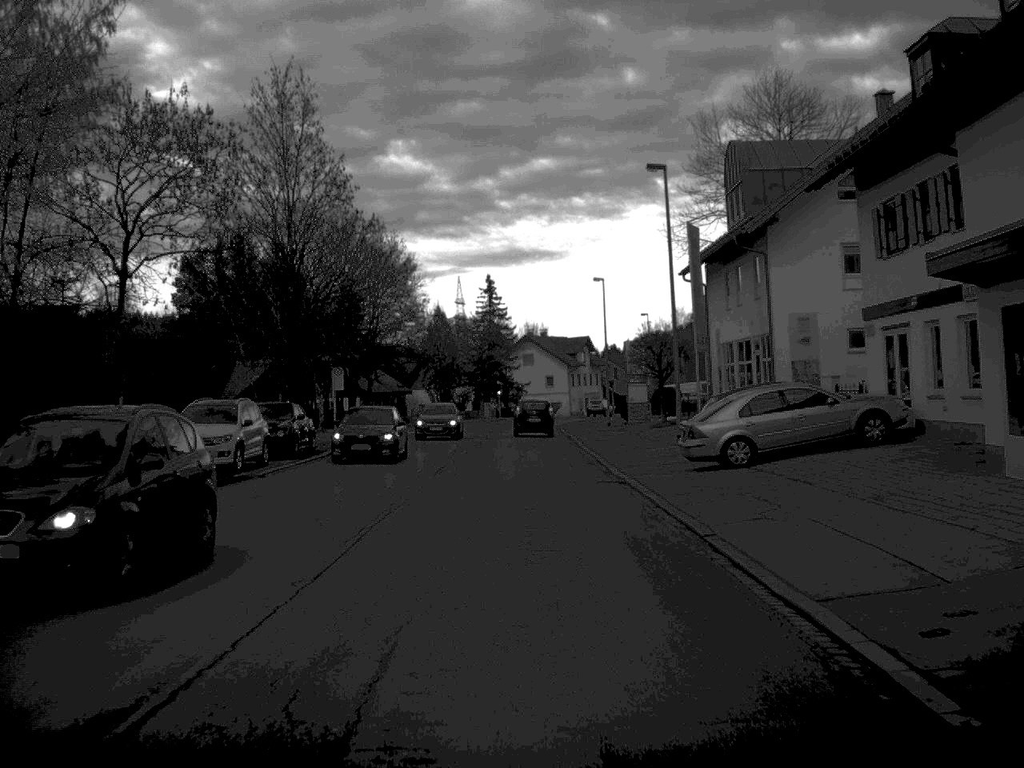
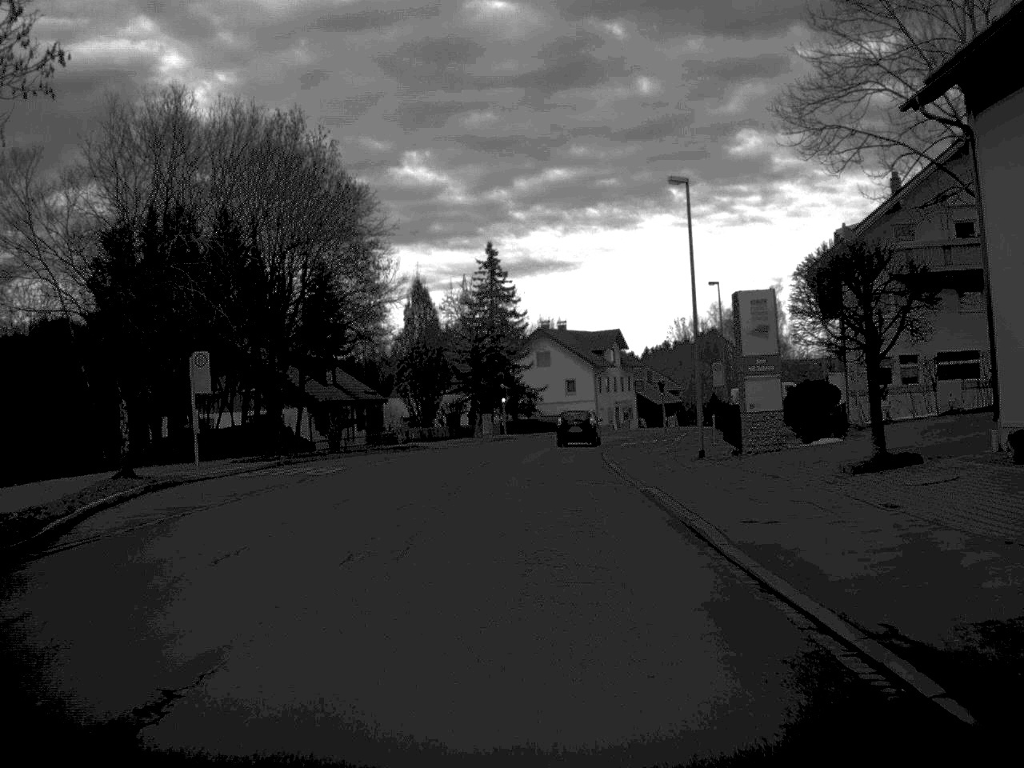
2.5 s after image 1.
(-0.2, +31.0) m; -1°
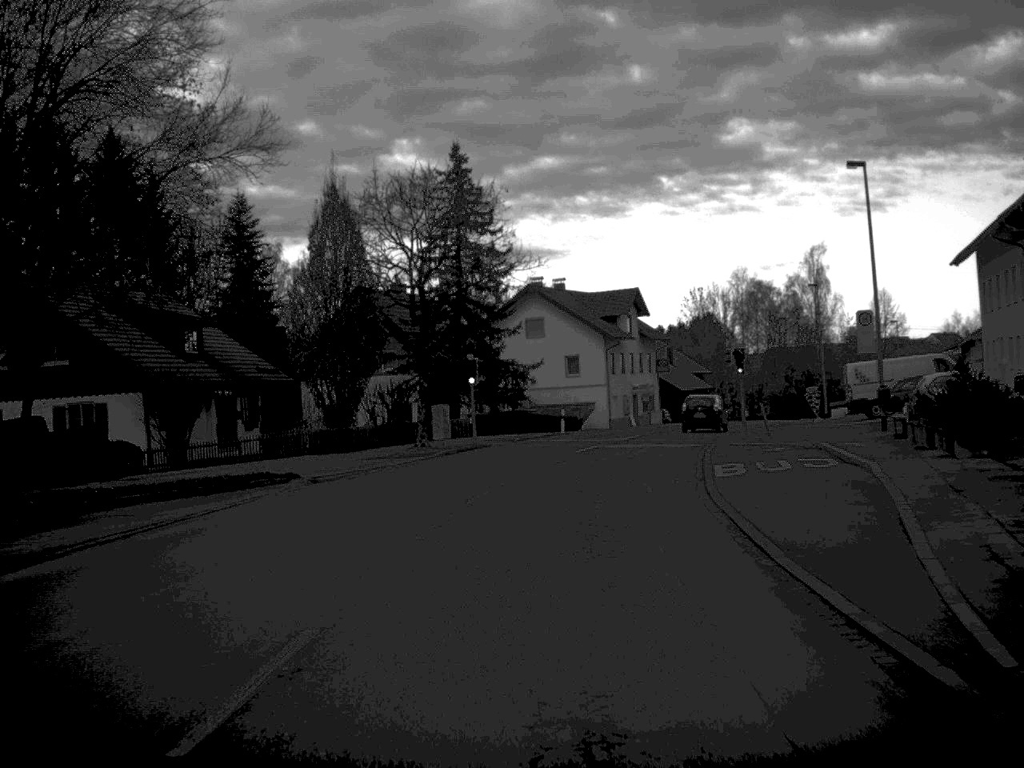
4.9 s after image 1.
(0.0, +31.1) m; +1°
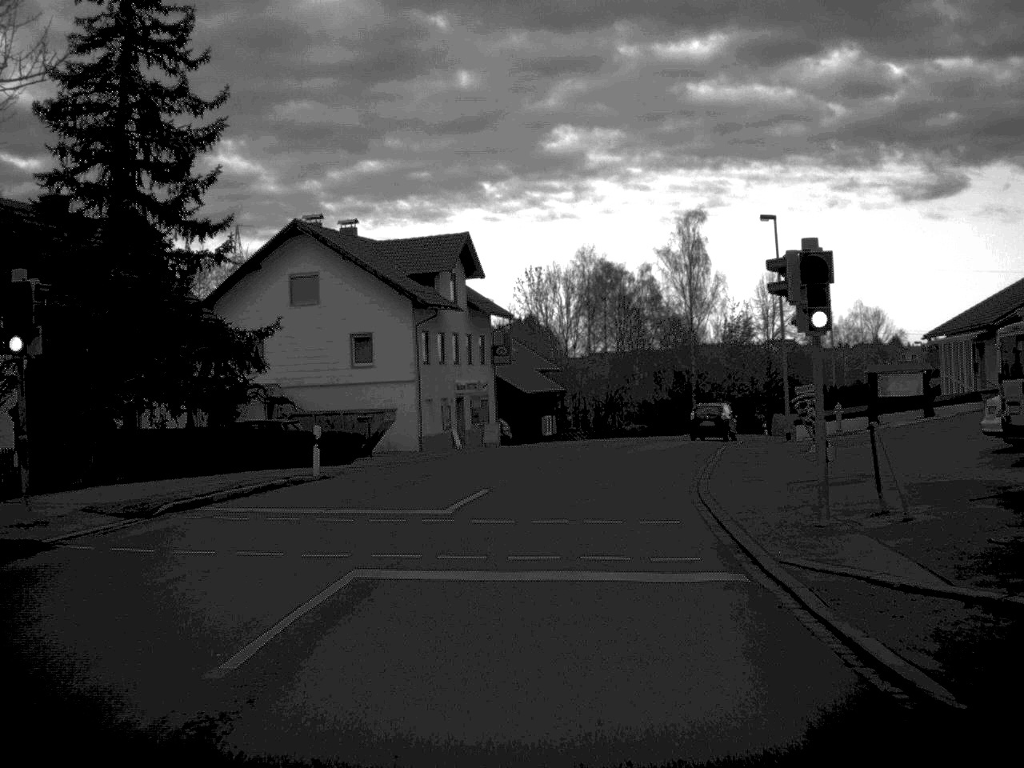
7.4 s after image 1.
(+2.0, +30.5) m; +8°
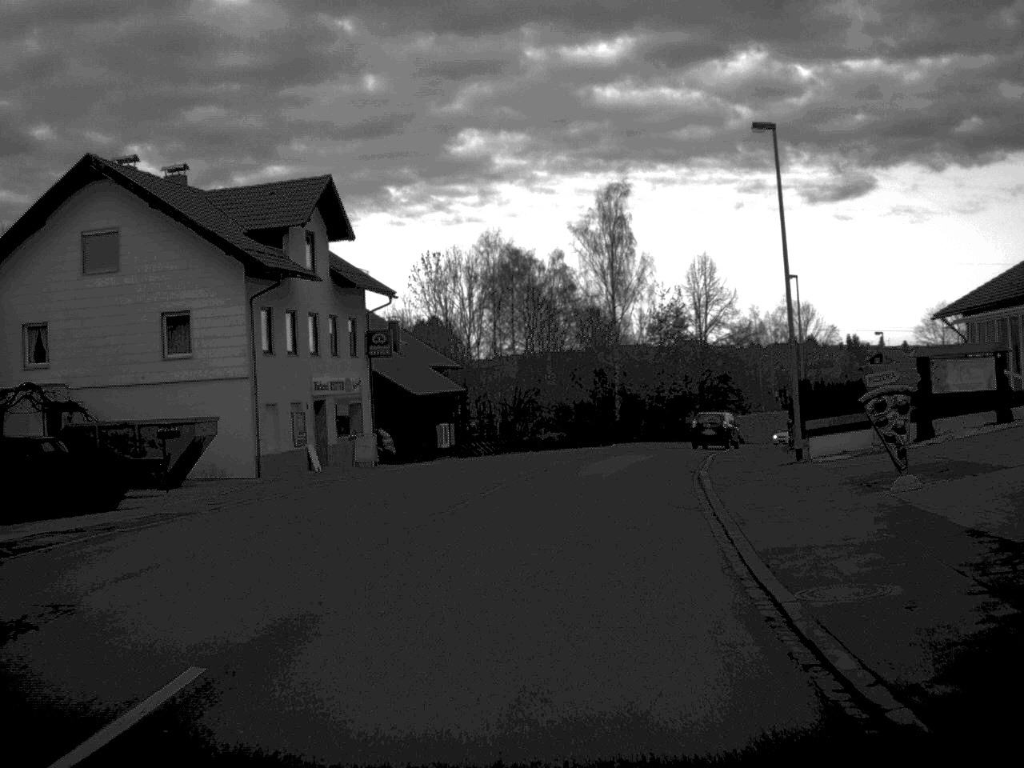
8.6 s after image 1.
(+0.6, +14.9) m; +4°
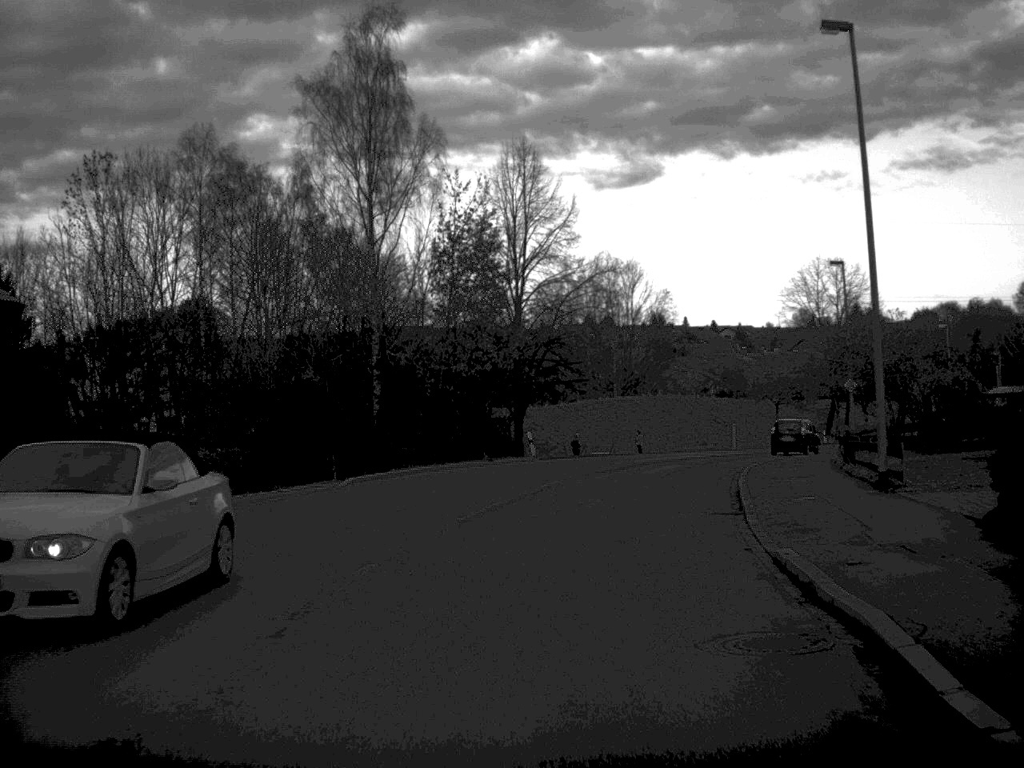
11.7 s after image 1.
(+3.3, +38.7) m; +10°
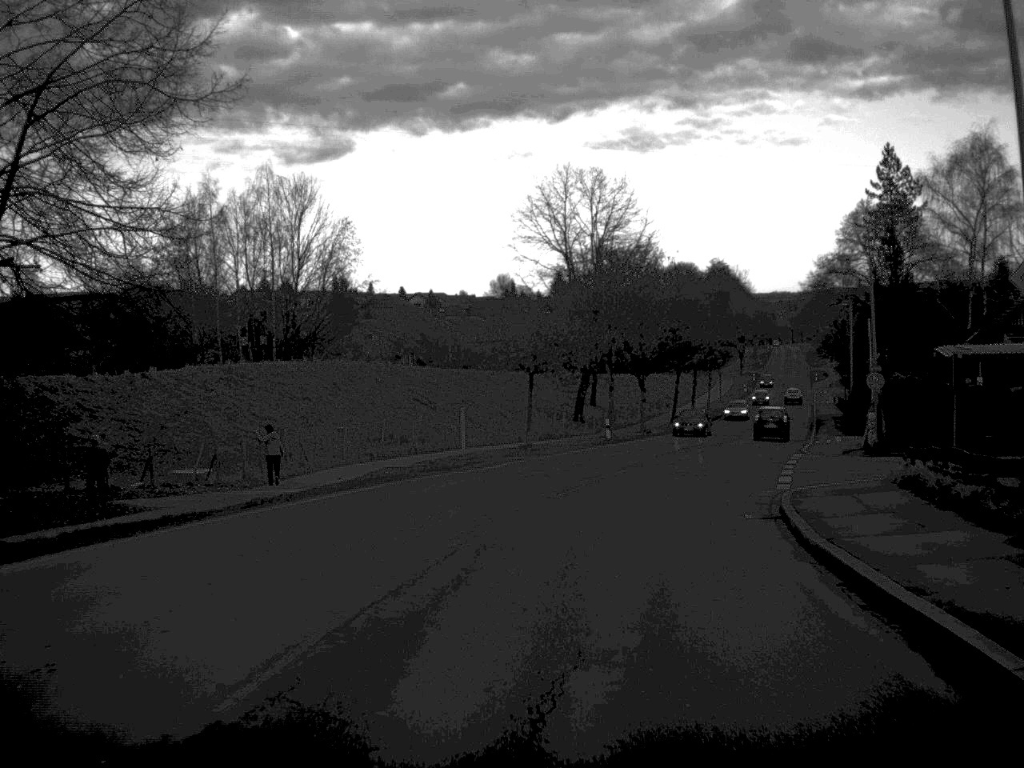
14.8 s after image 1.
(+4.4, +38.8) m; +14°
